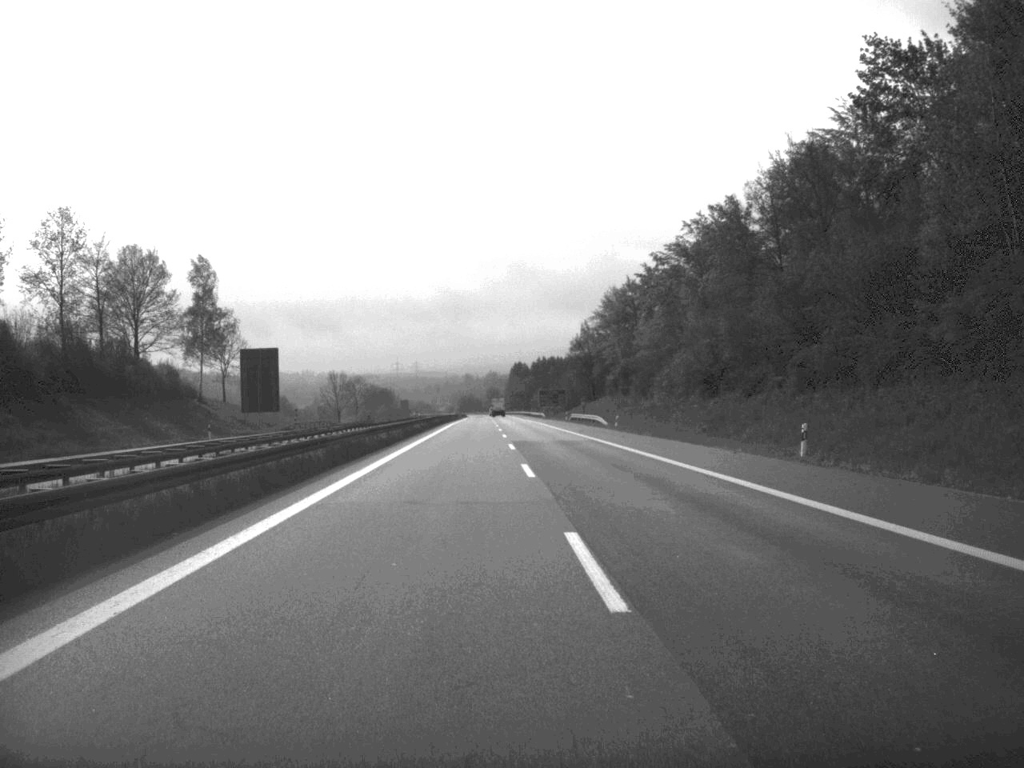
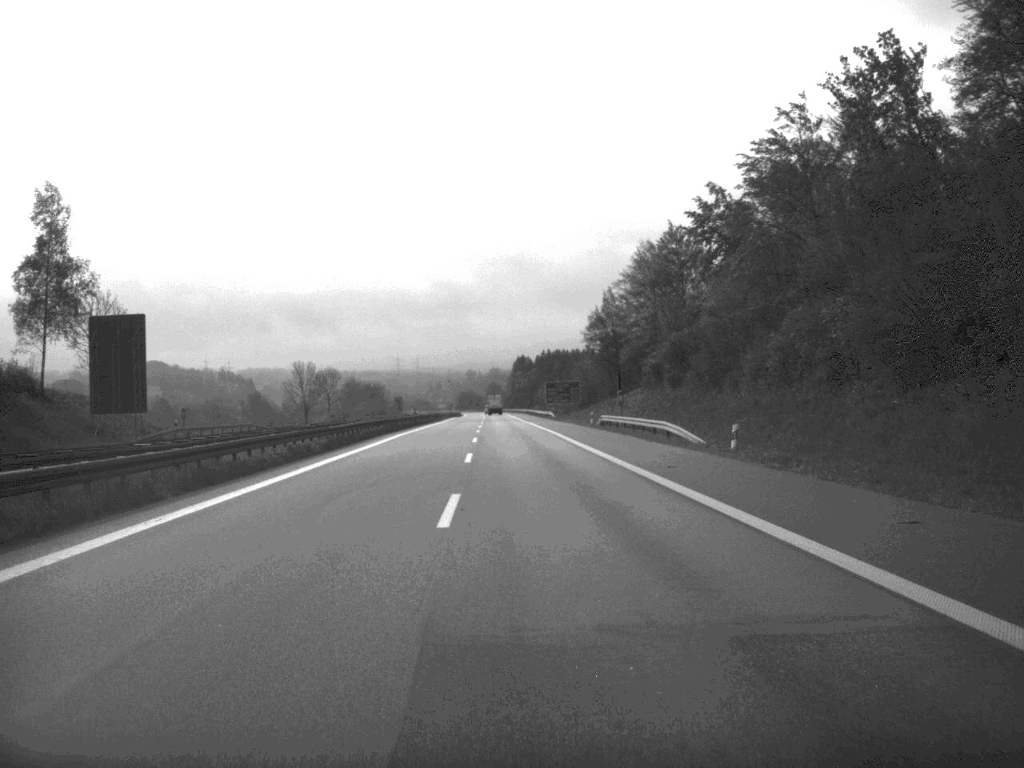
(0.0, +46.8) m; 0°
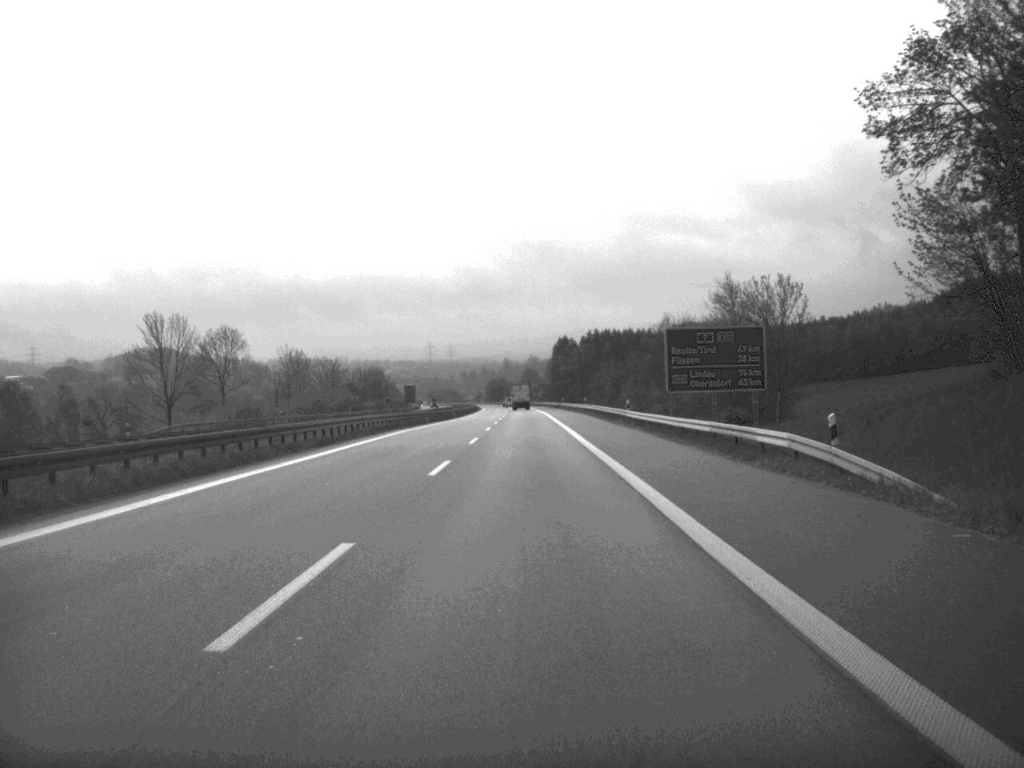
(-2.3, +114.4) m; -2°
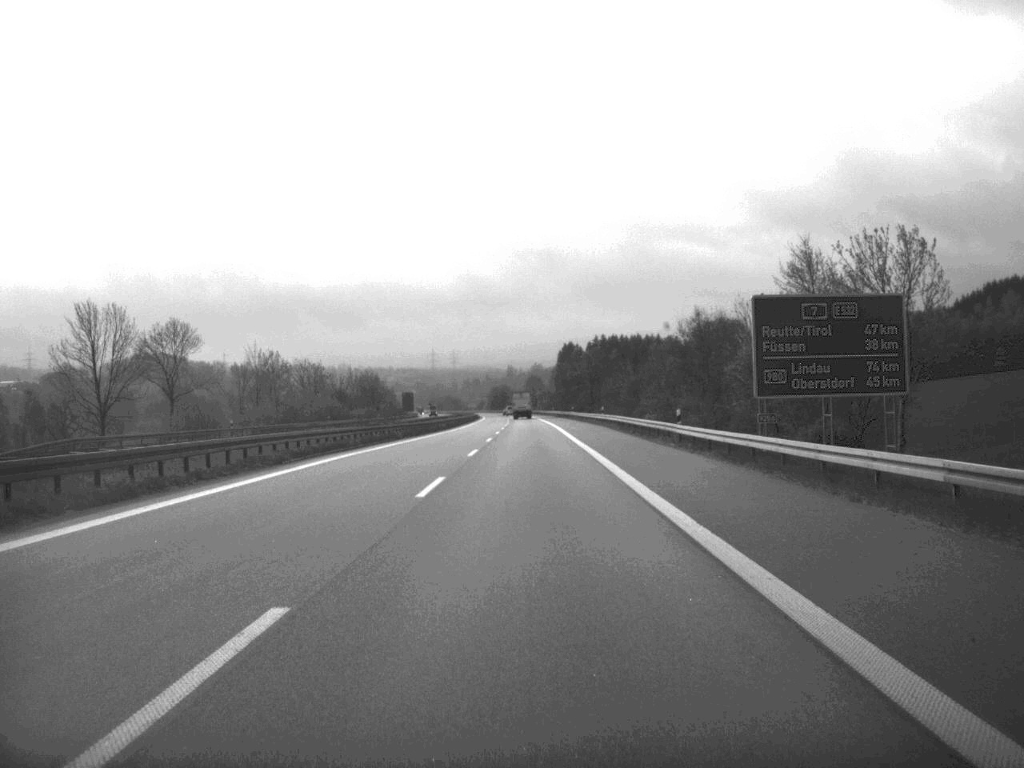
(0.0, +21.8) m; 0°
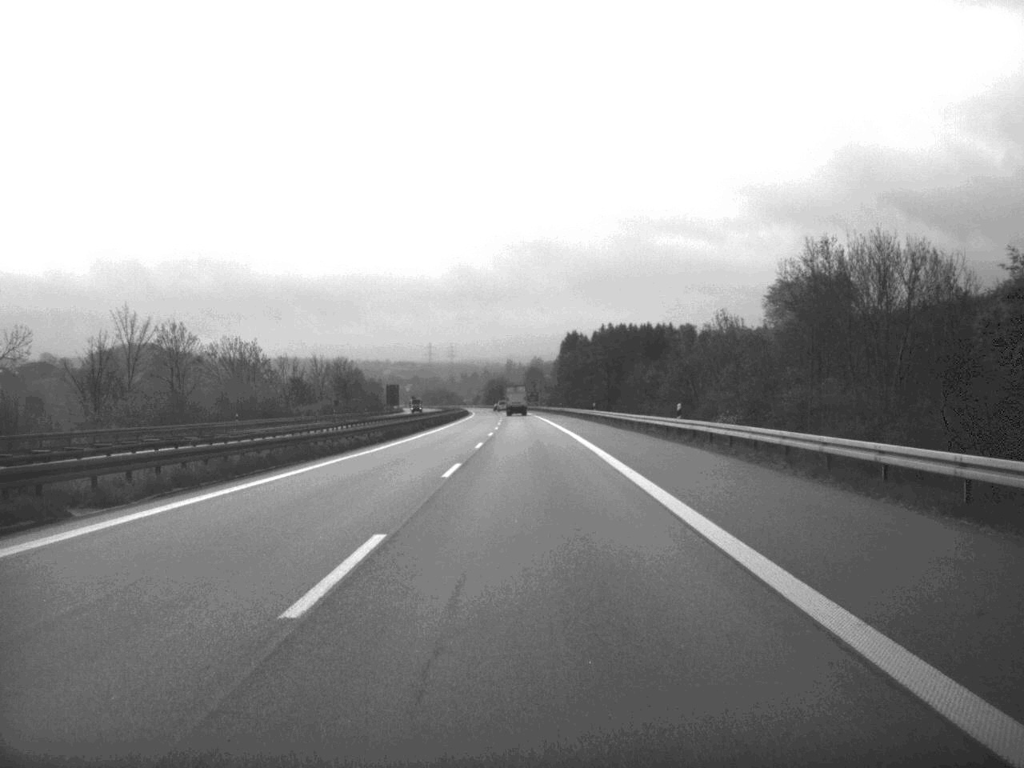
(-0.1, +47.7) m; 0°
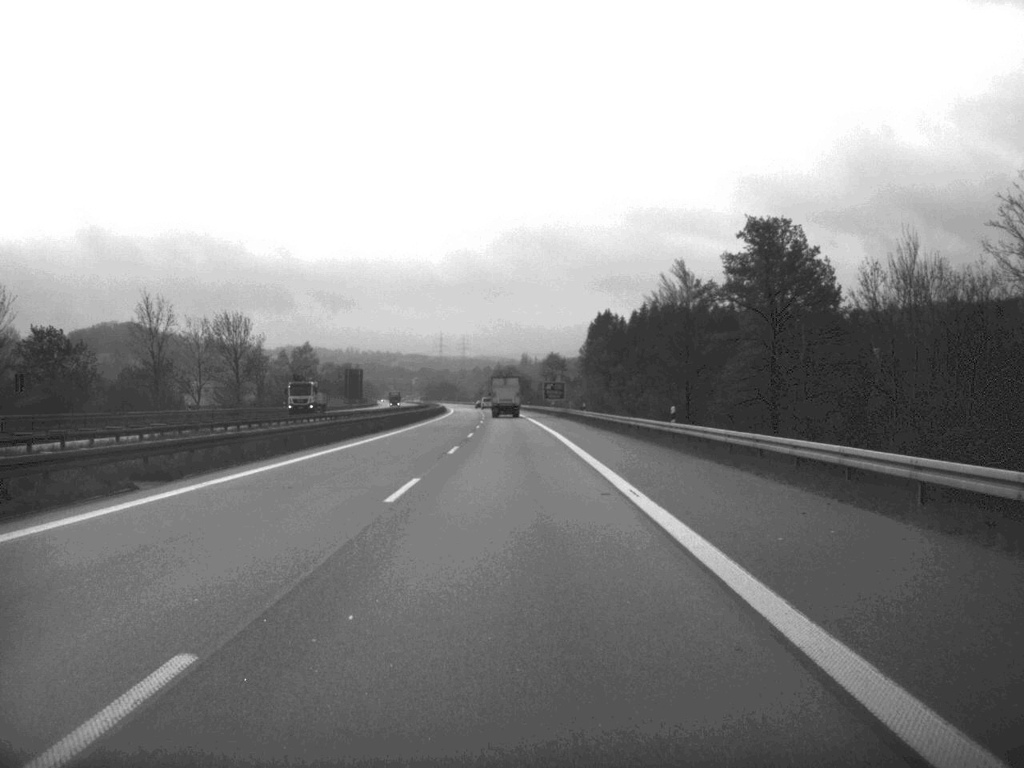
(-0.4, +113.8) m; -1°
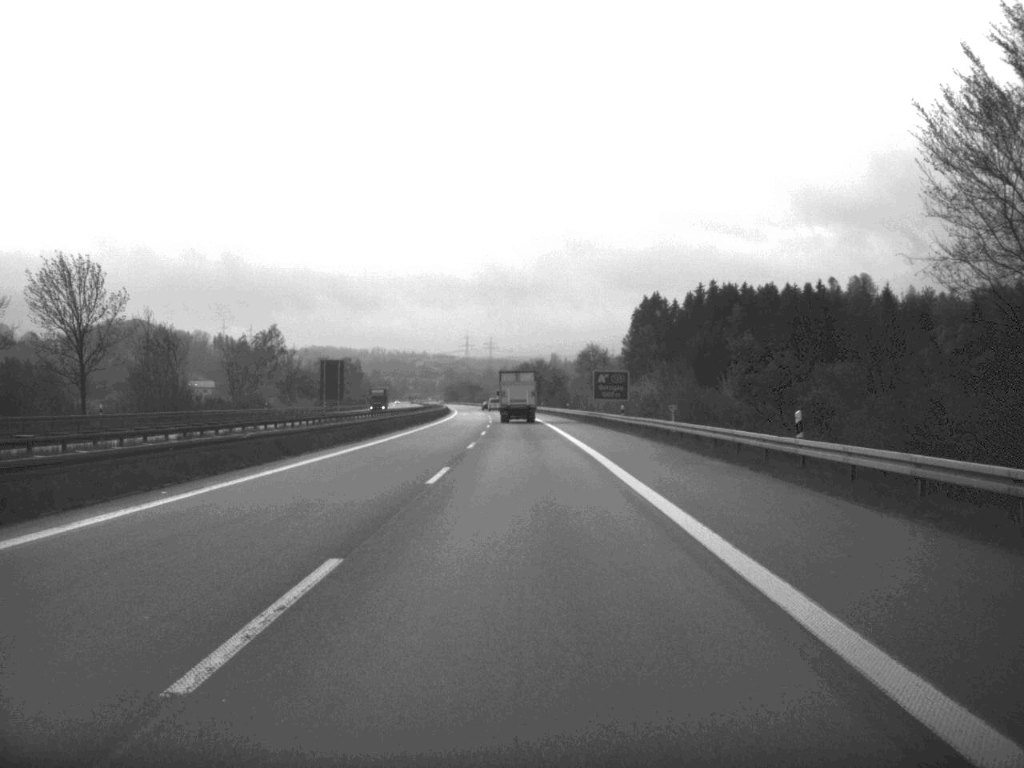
(-0.8, +66.2) m; -1°
